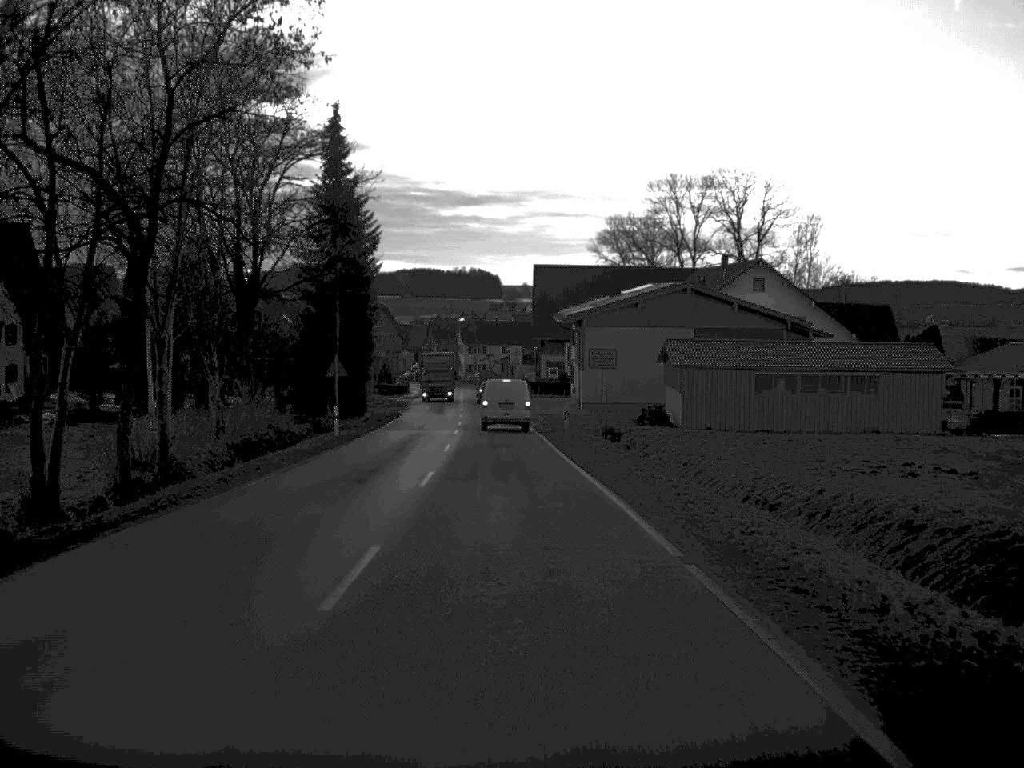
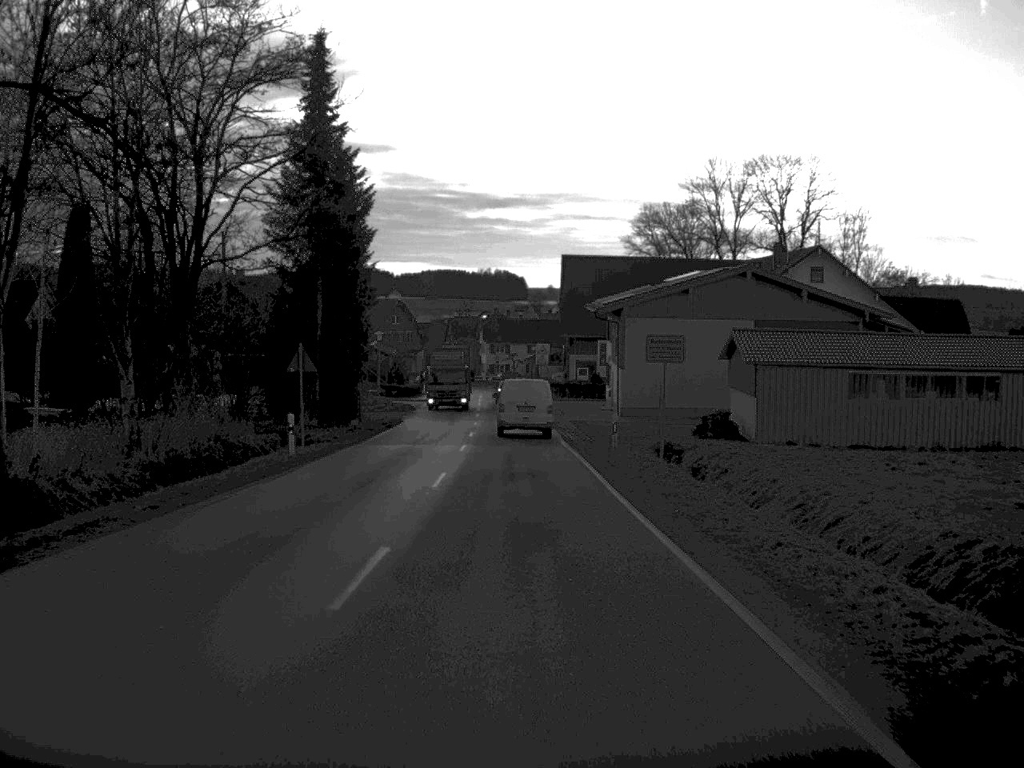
(-0.1, +12.0) m; -1°
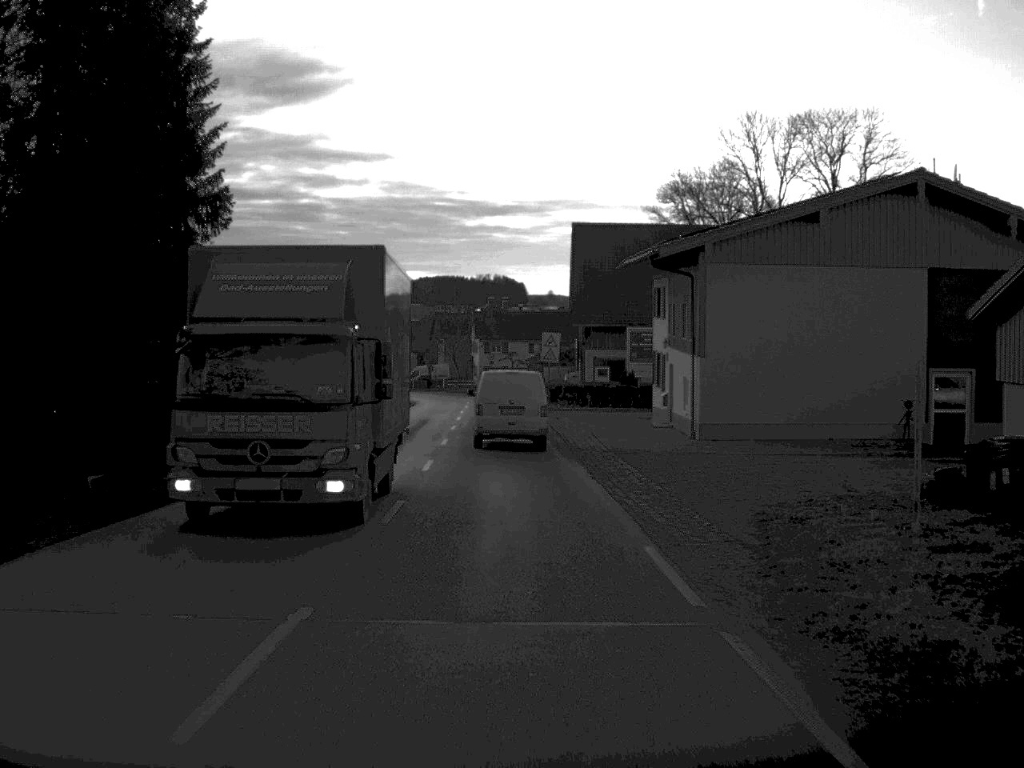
(-0.1, +27.5) m; 0°
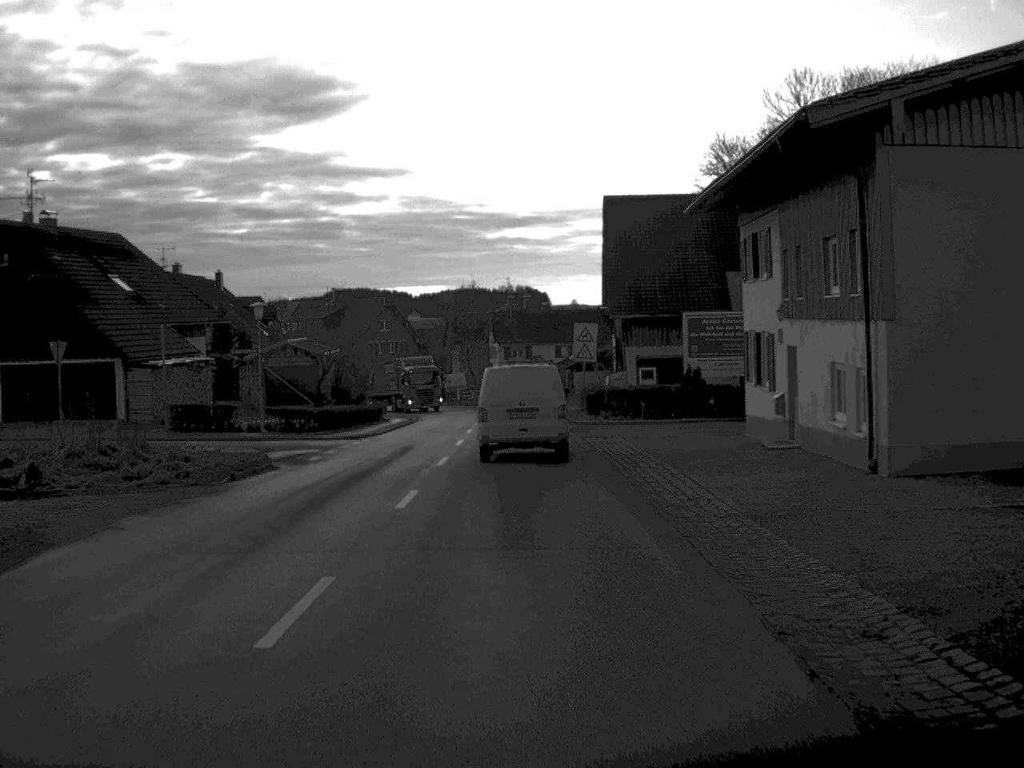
(-0.2, +16.6) m; -1°
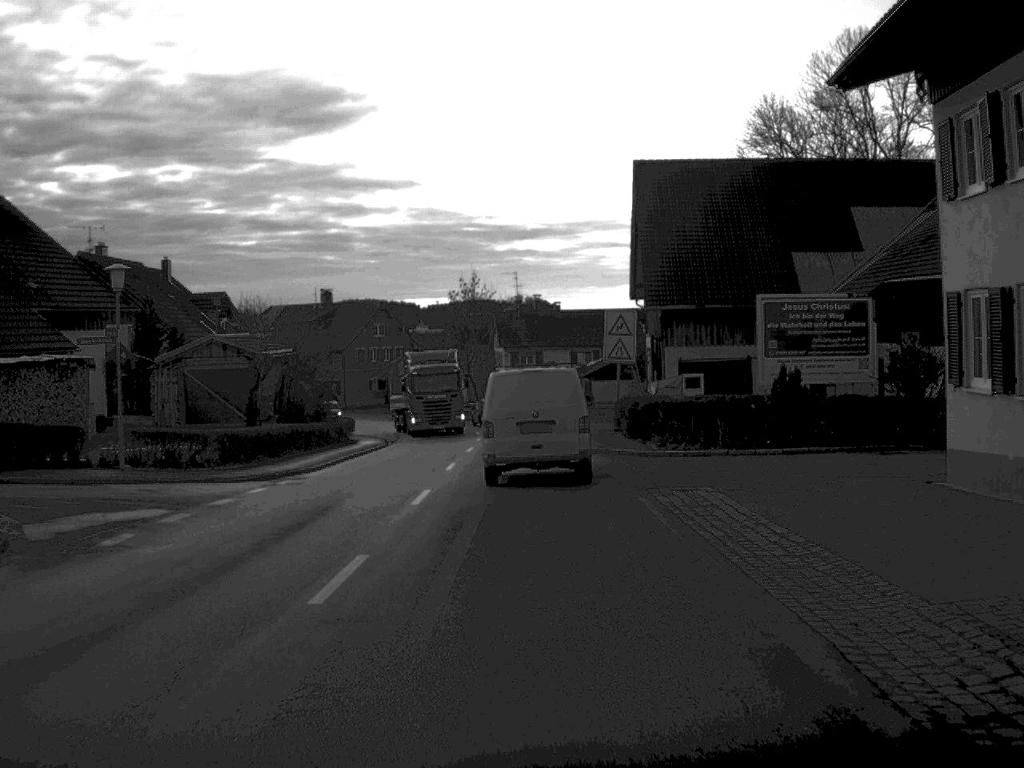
(-0.1, +16.0) m; 0°
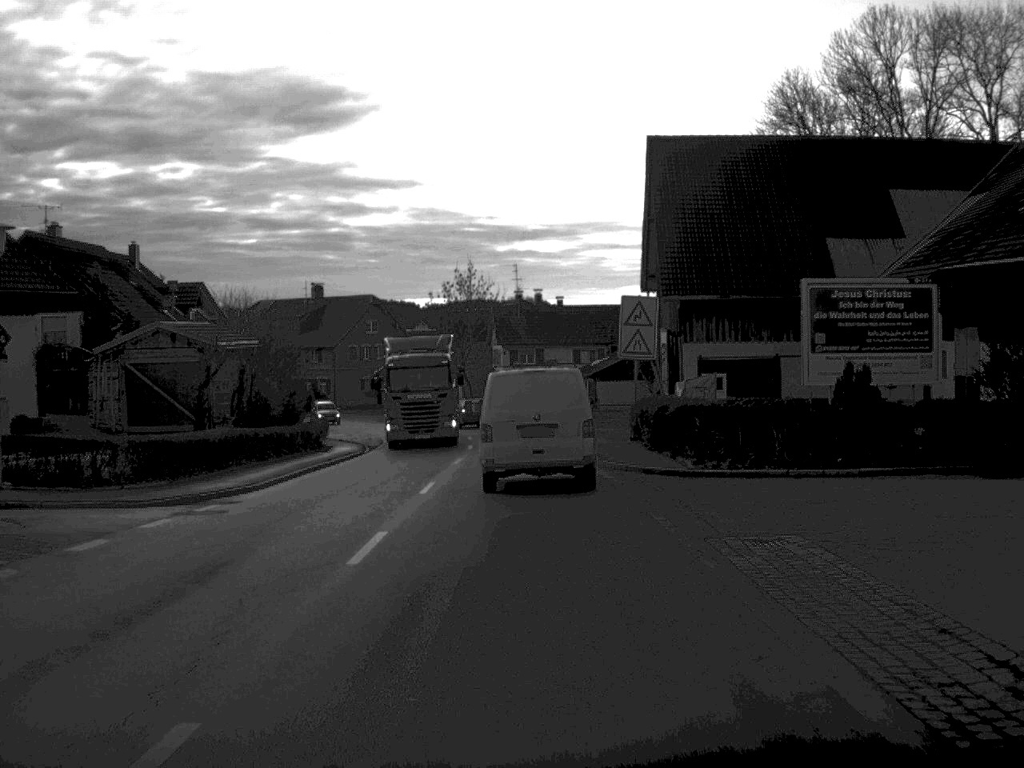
(0.0, +6.6) m; 0°
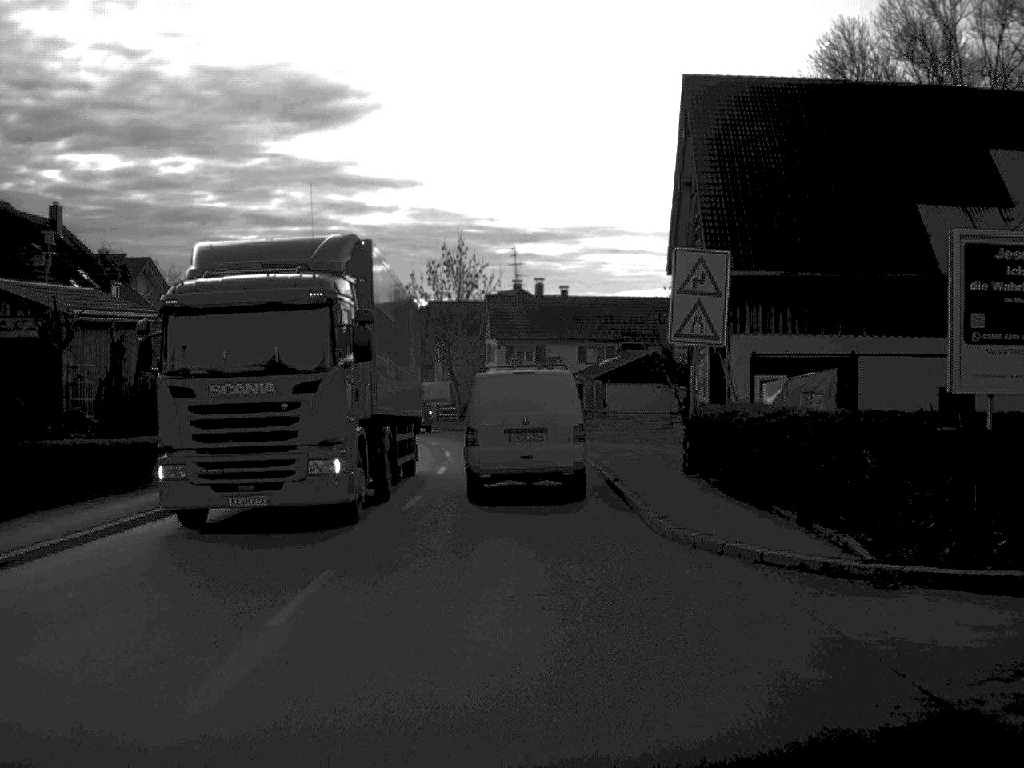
(0.0, +12.2) m; 0°
